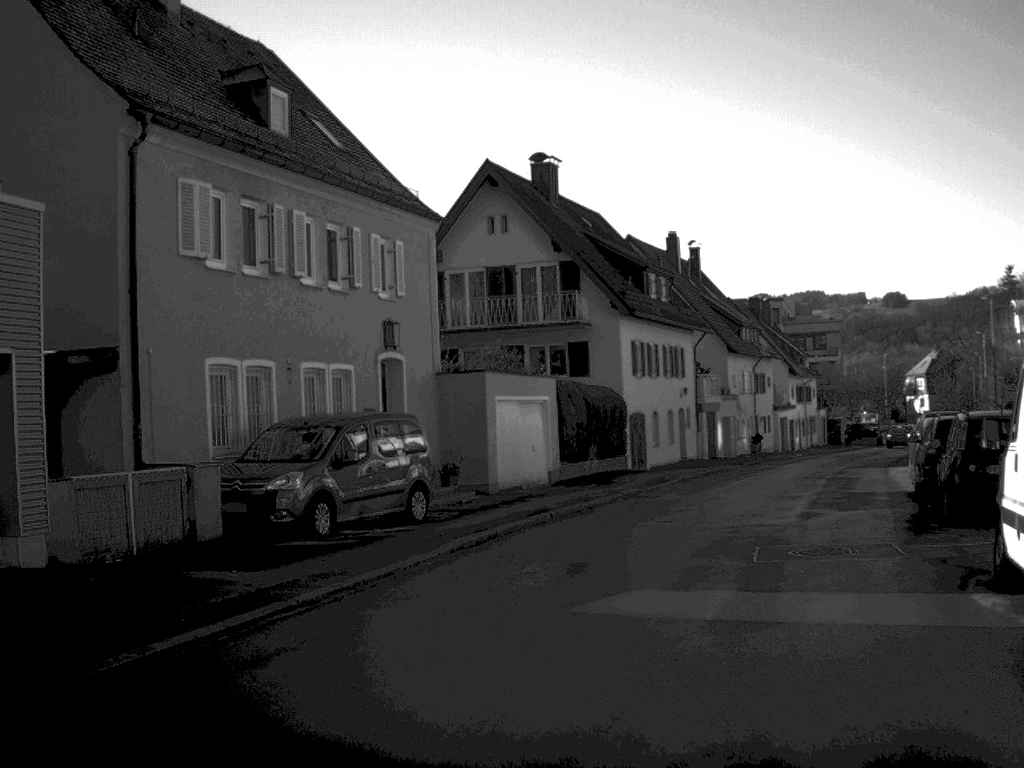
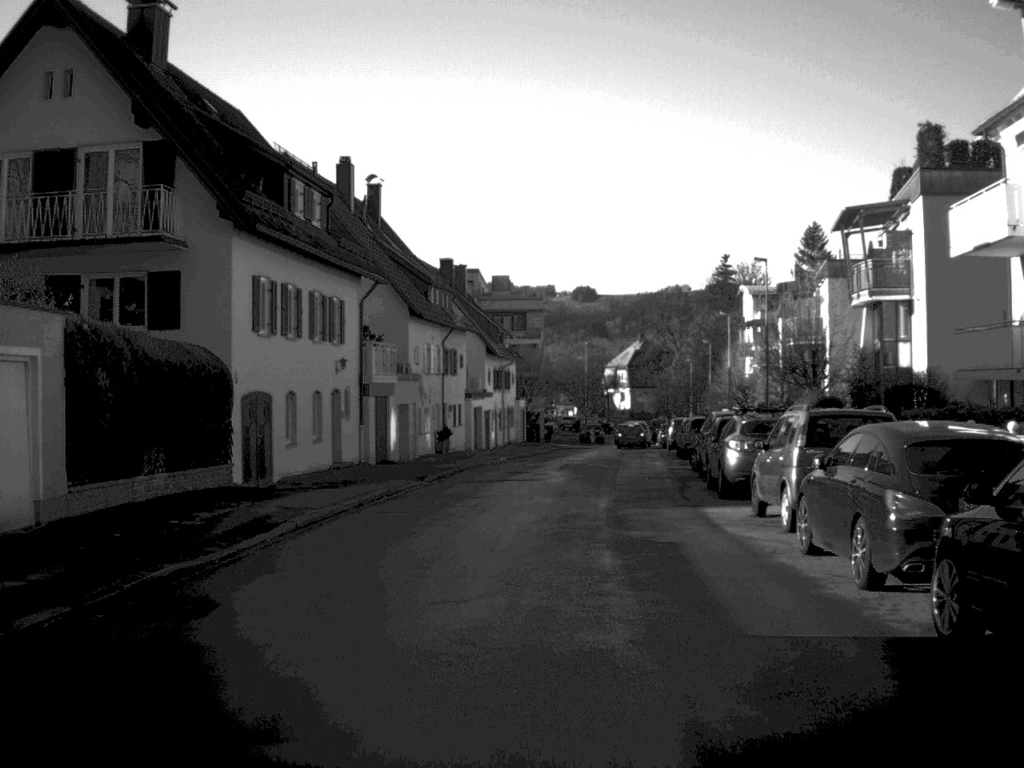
(+2.4, +16.7) m; +14°
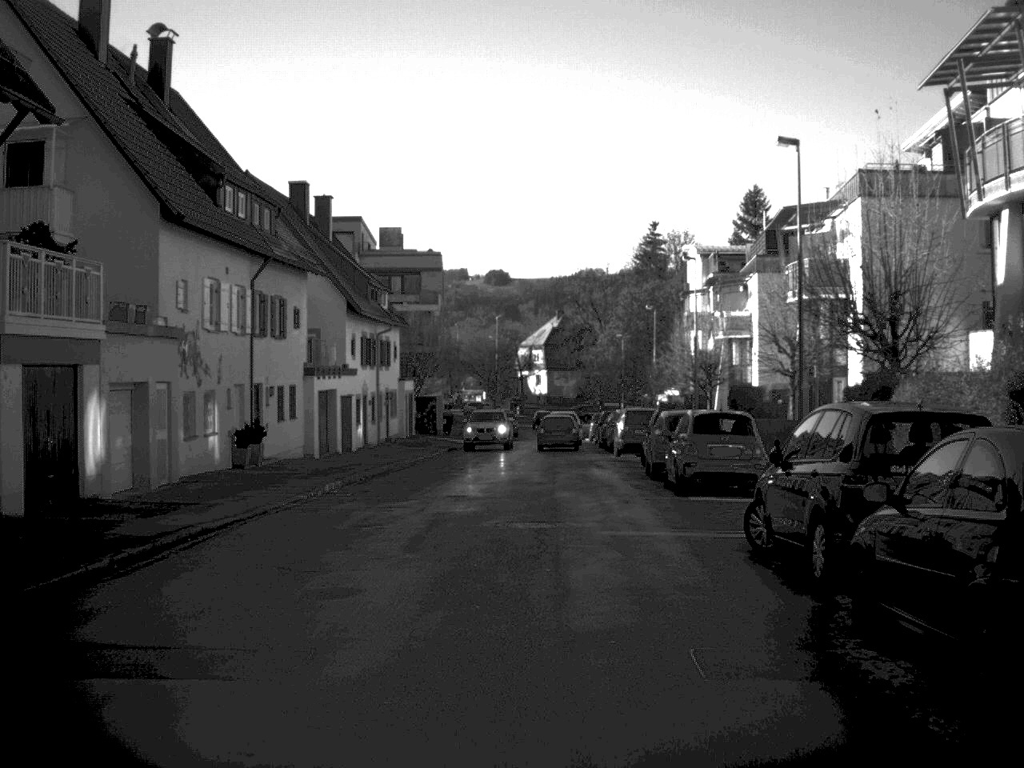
(+1.1, +21.4) m; +4°
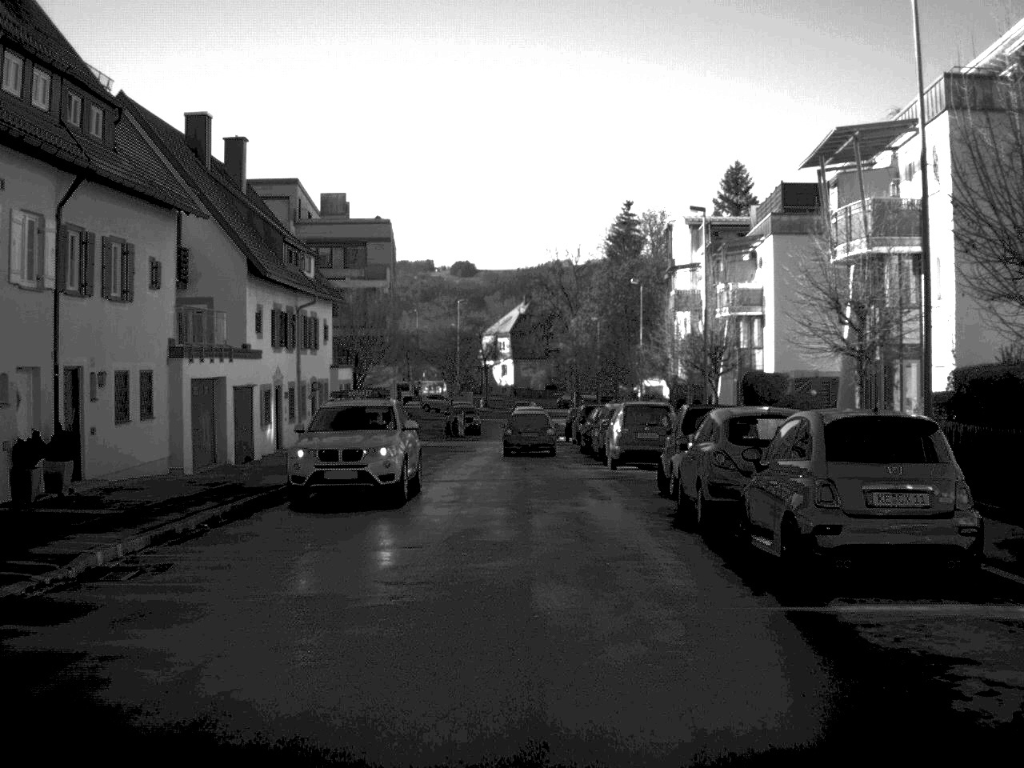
(+0.1, +11.7) m; +1°
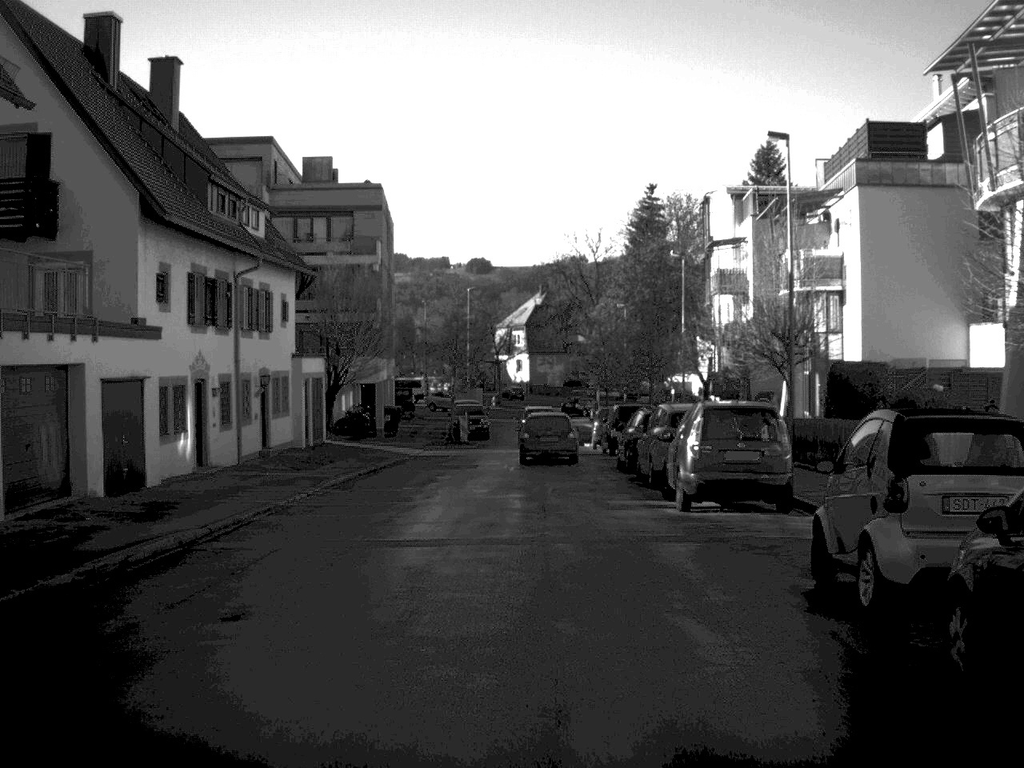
(0.0, +11.2) m; -1°
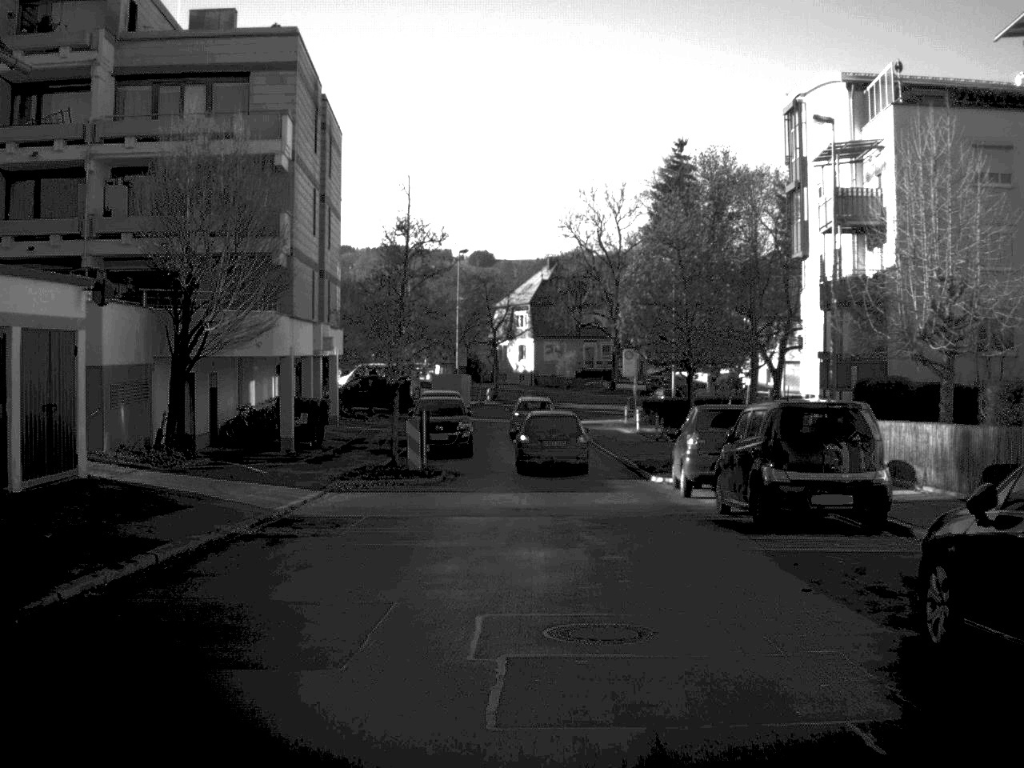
(-0.2, +24.6) m; 0°
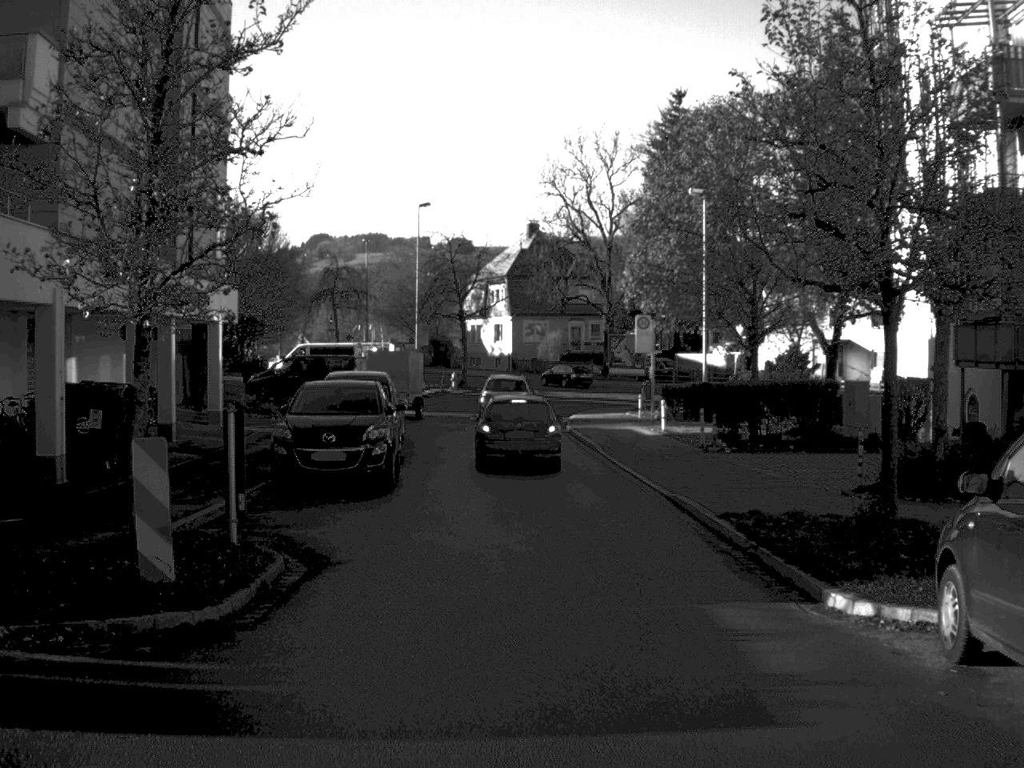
(+0.2, +16.6) m; +1°
